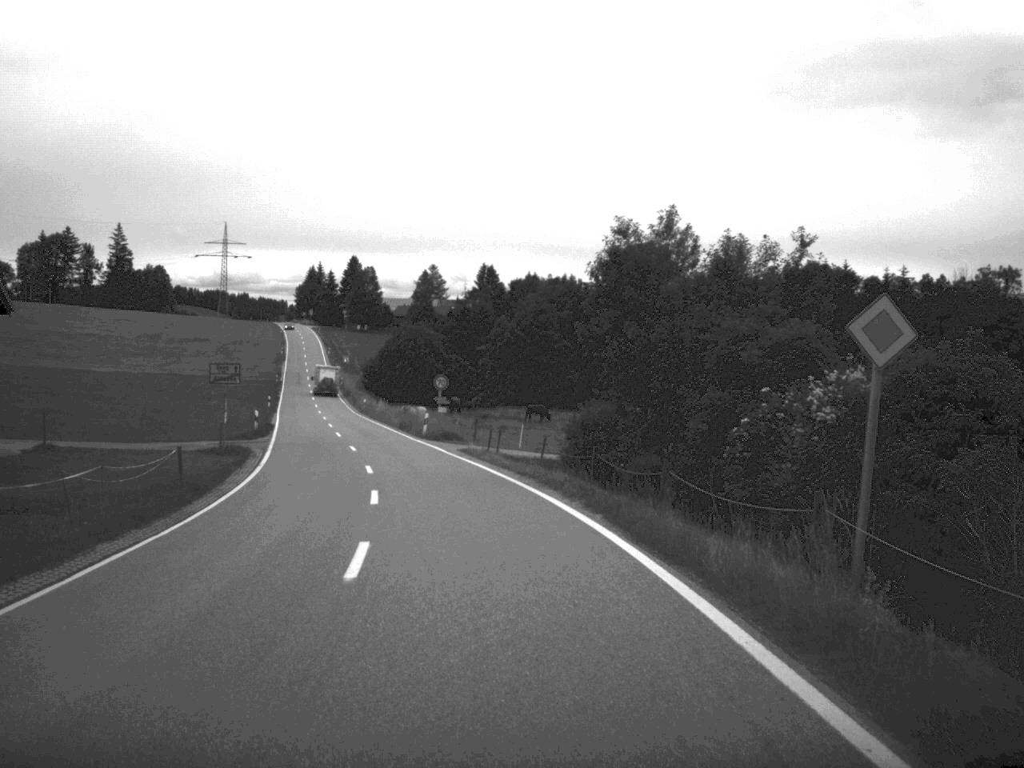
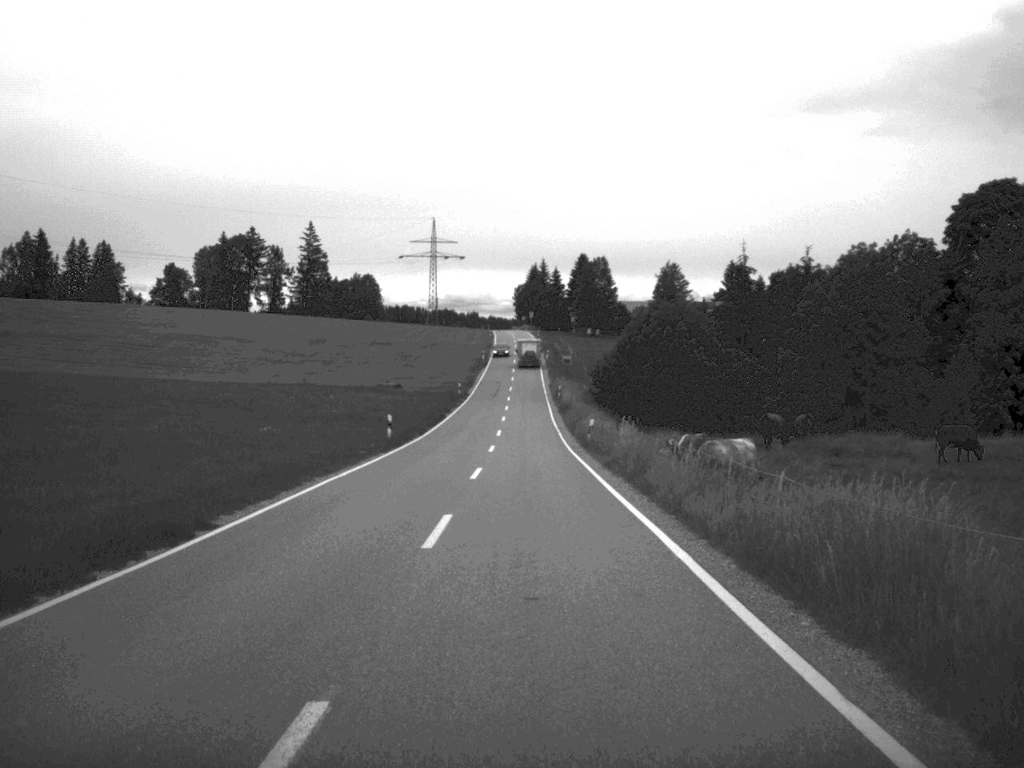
(-5.5, +47.5) m; -10°
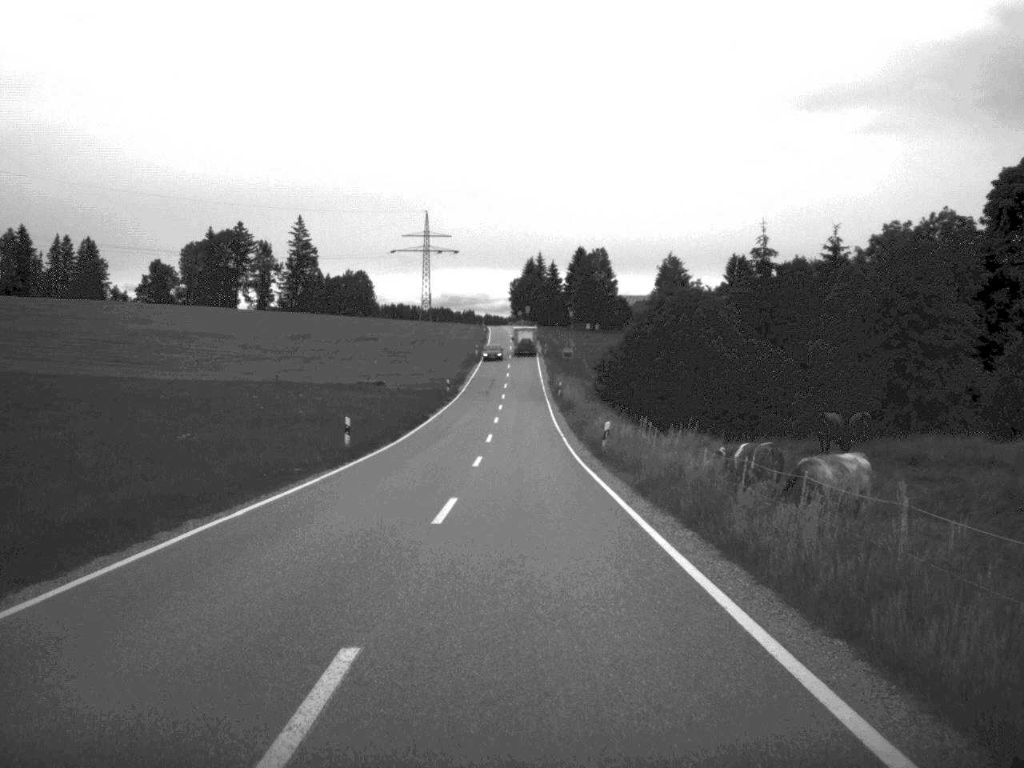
(0.0, +9.6) m; 0°
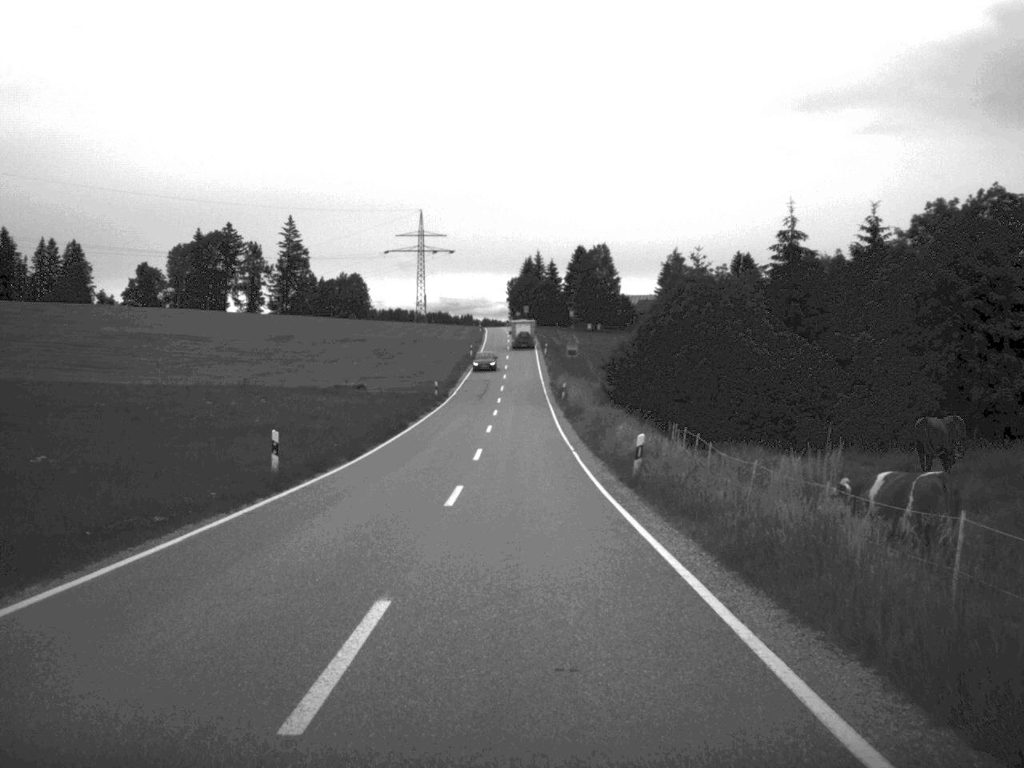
(0.0, +9.8) m; 0°
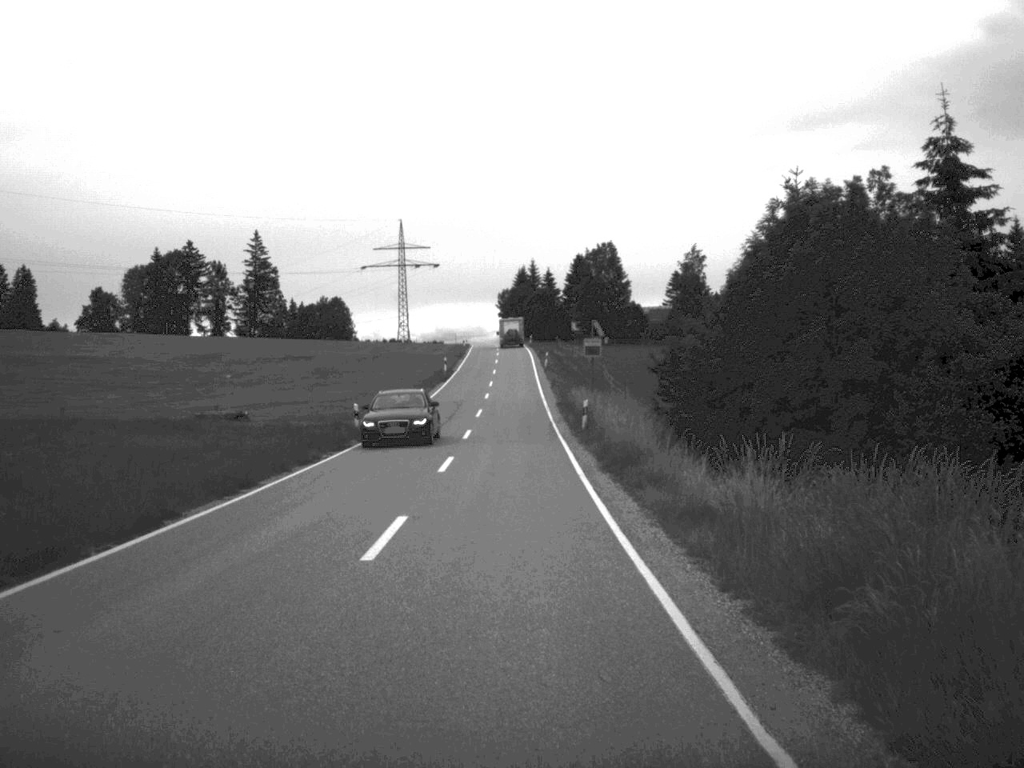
(+0.1, +30.8) m; 0°
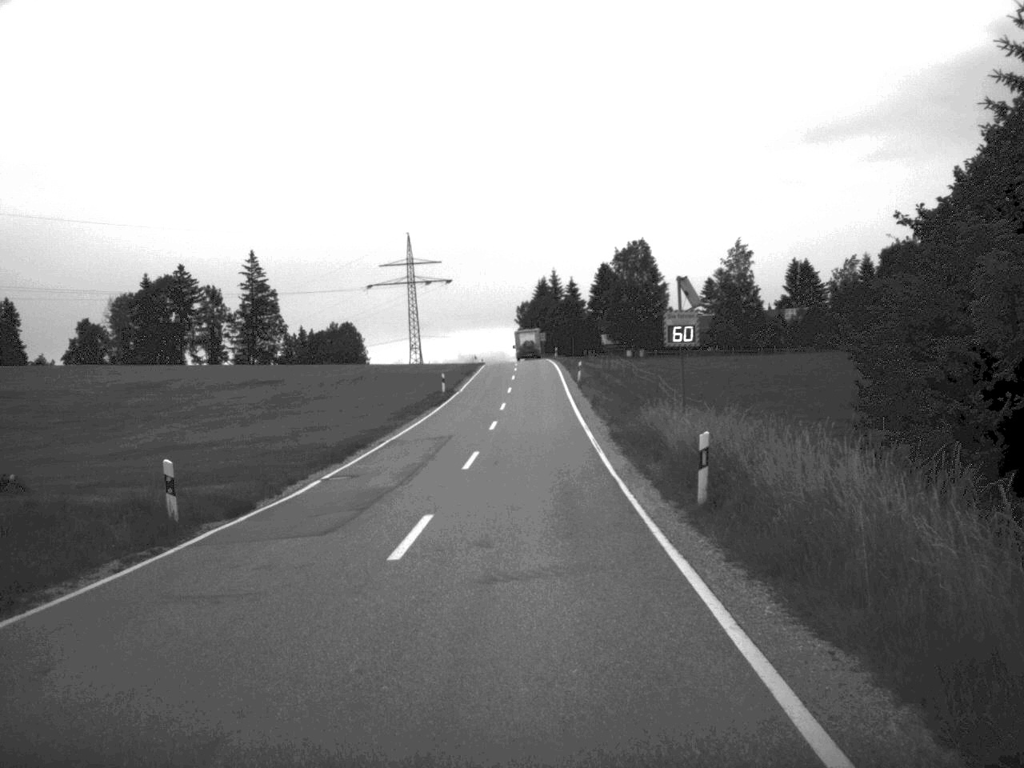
(-0.2, +22.4) m; -1°
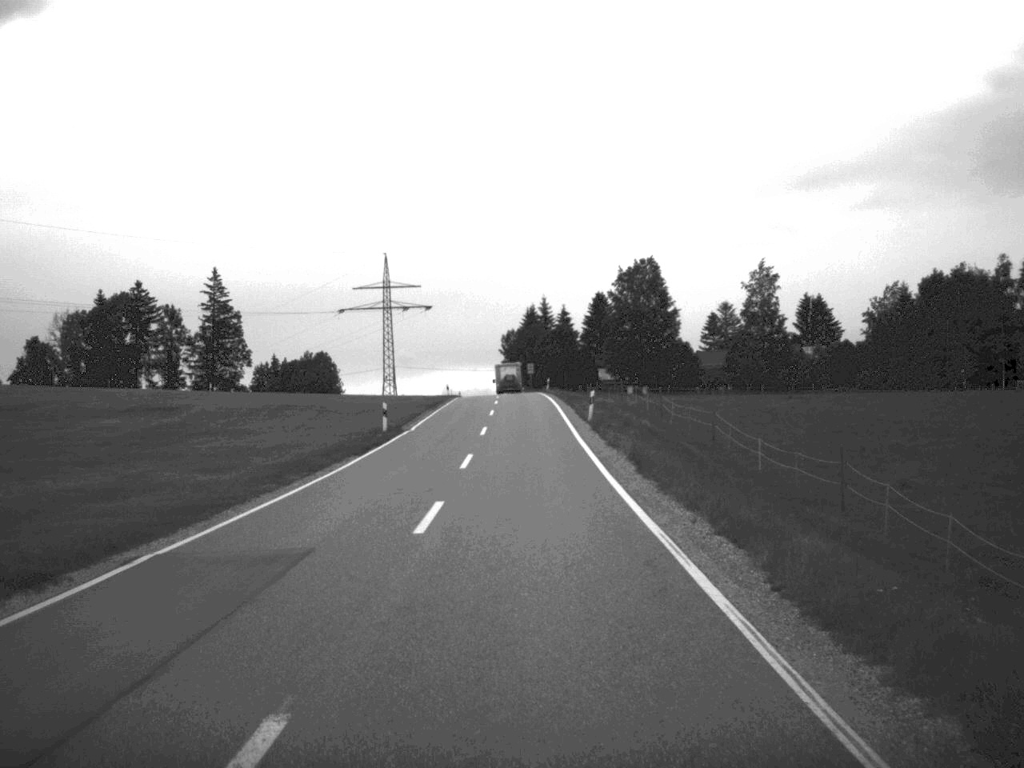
(0.0, +21.7) m; +1°
